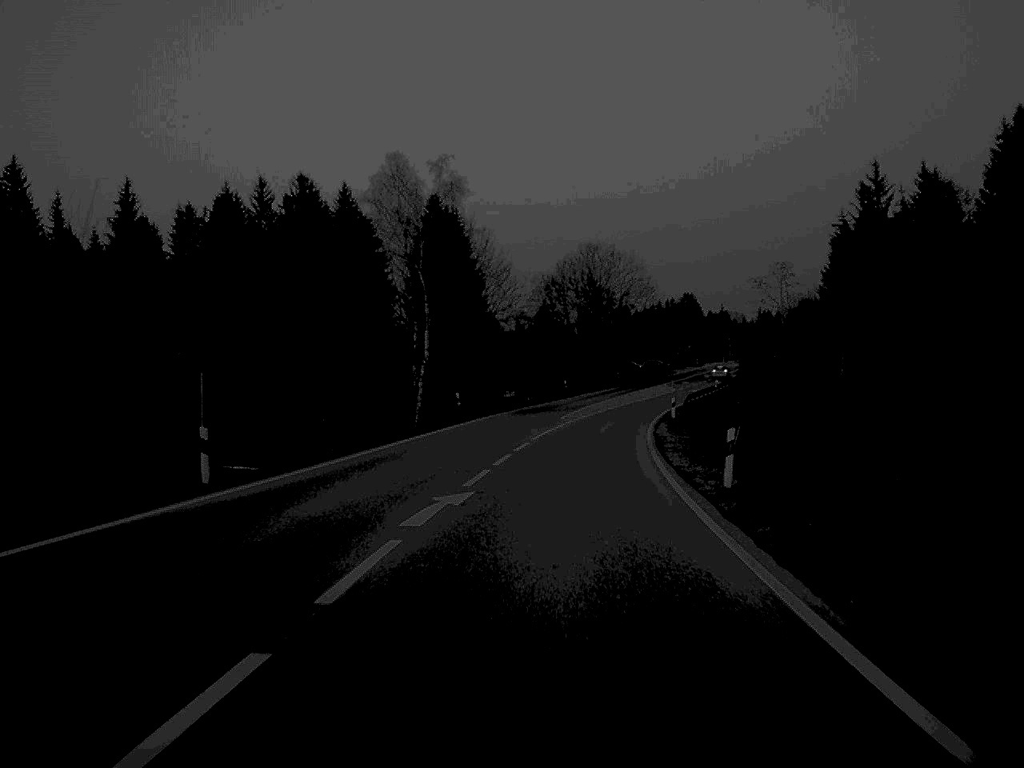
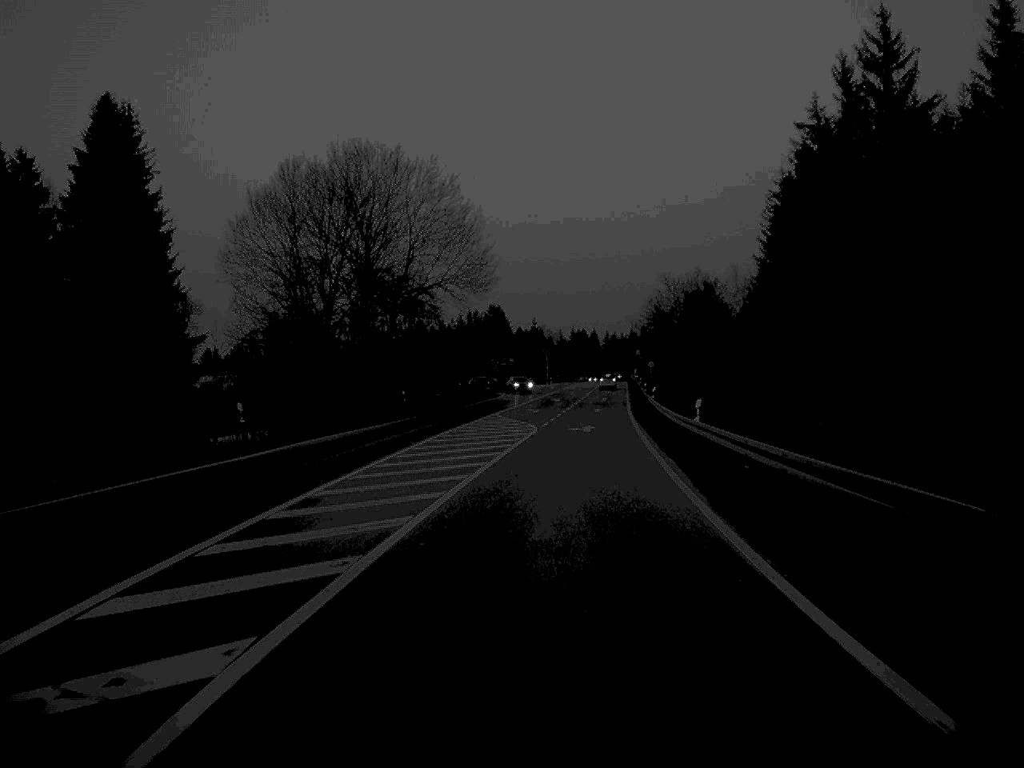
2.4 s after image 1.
(+5.4, +67.4) m; +9°
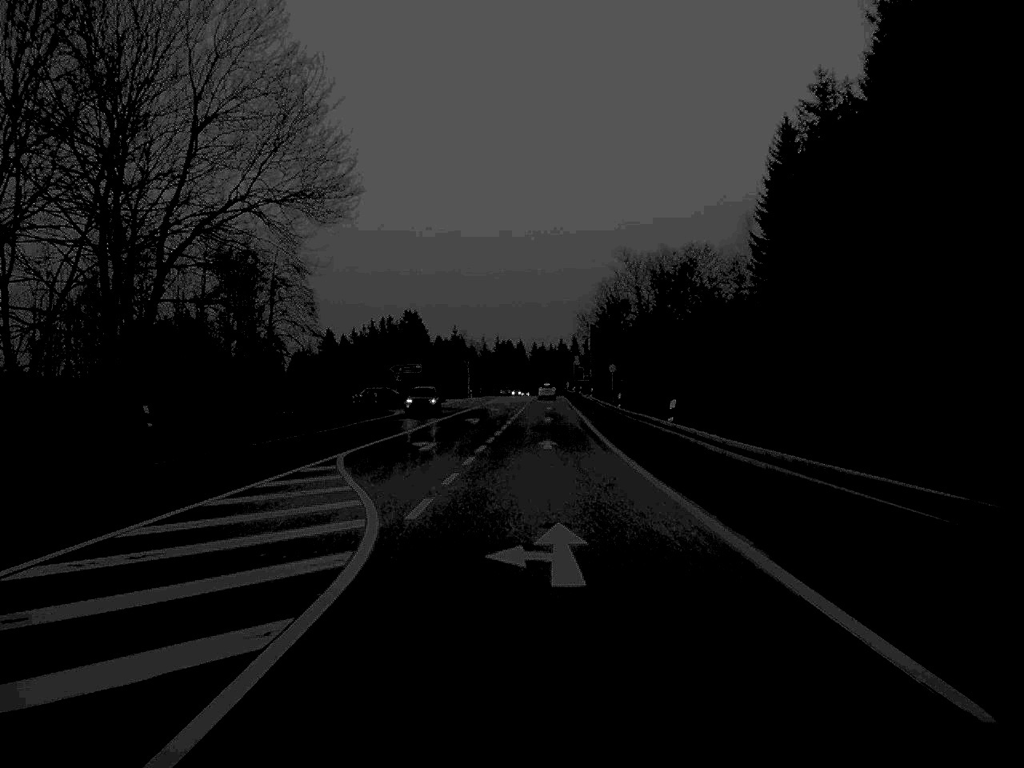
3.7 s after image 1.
(+1.2, +35.2) m; +3°
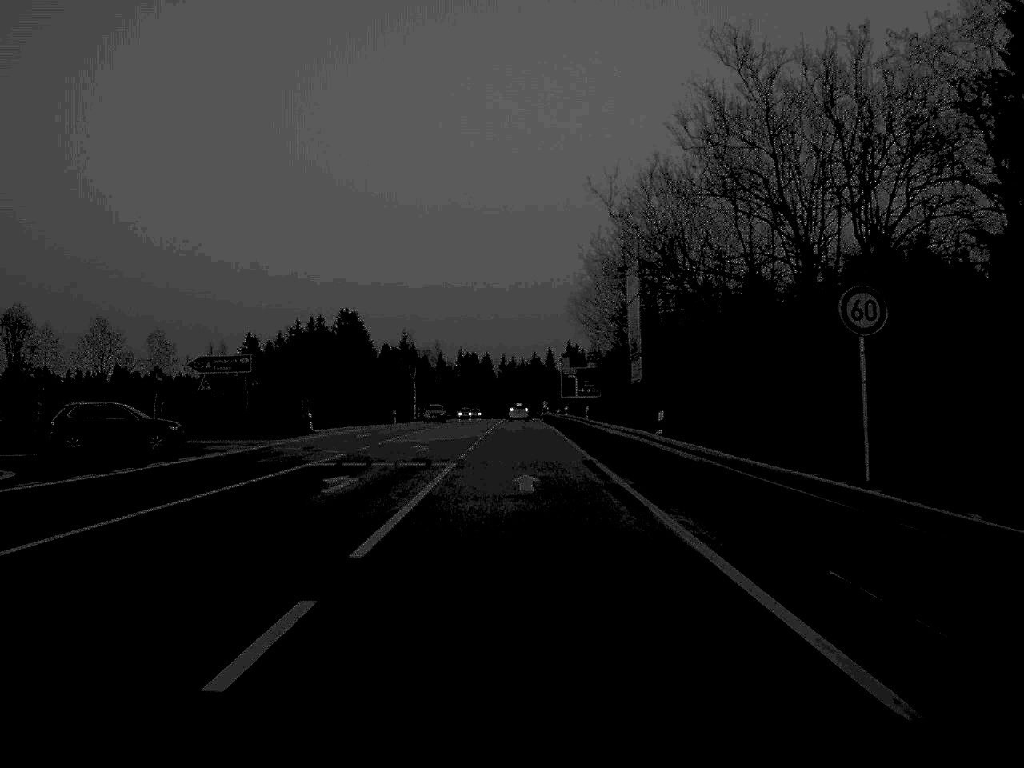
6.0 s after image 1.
(+0.9, +62.7) m; +1°
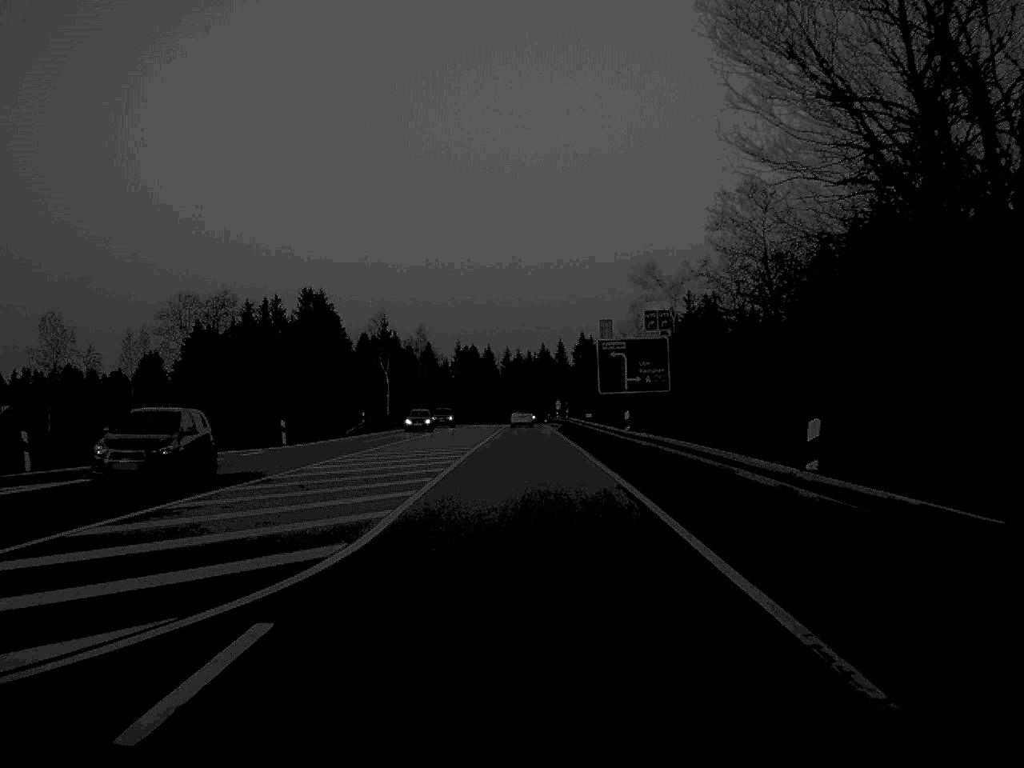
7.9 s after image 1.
(-0.1, +47.7) m; 0°
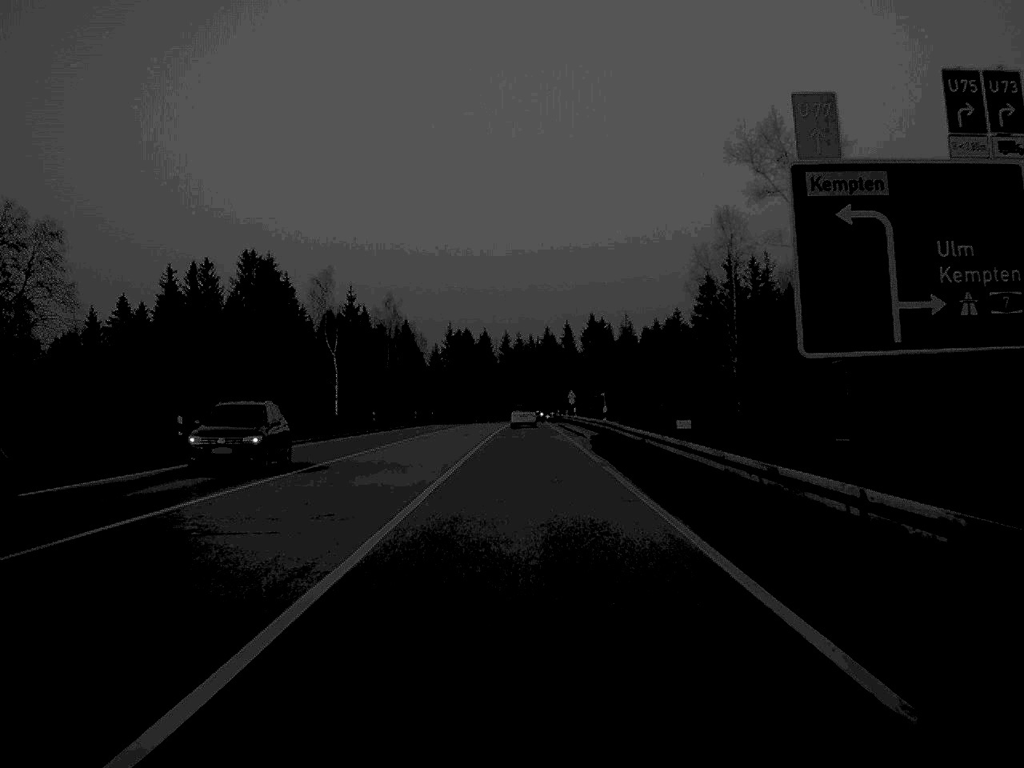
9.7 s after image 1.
(0.0, +42.9) m; 0°
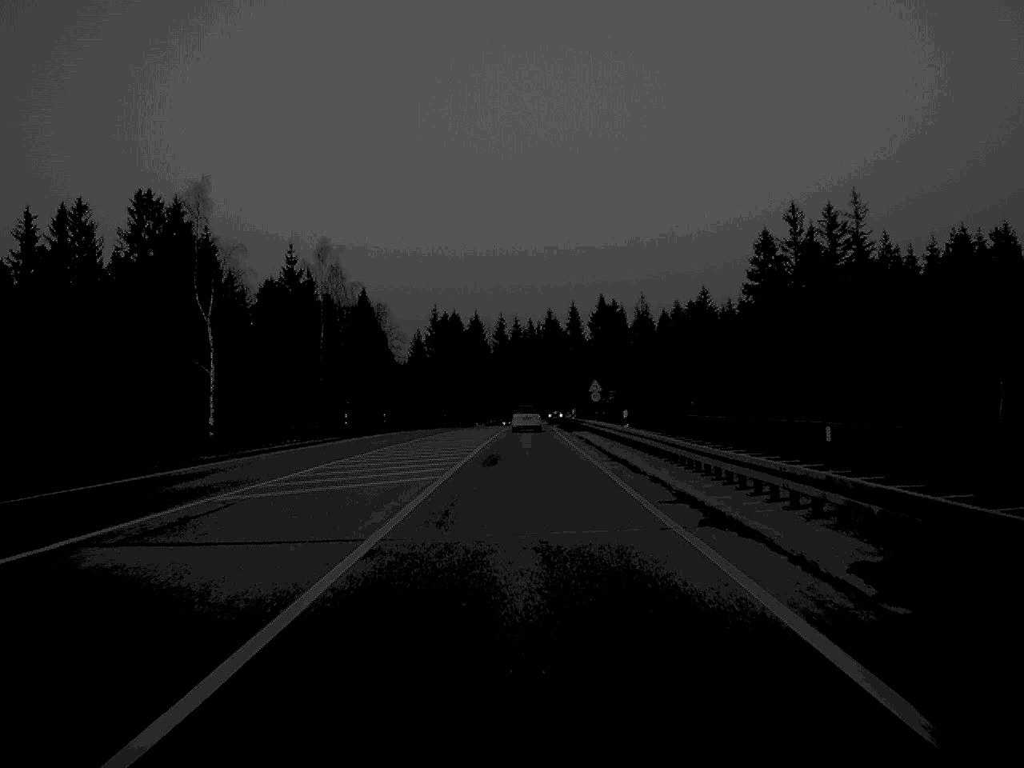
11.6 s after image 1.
(+0.1, +43.6) m; 0°
